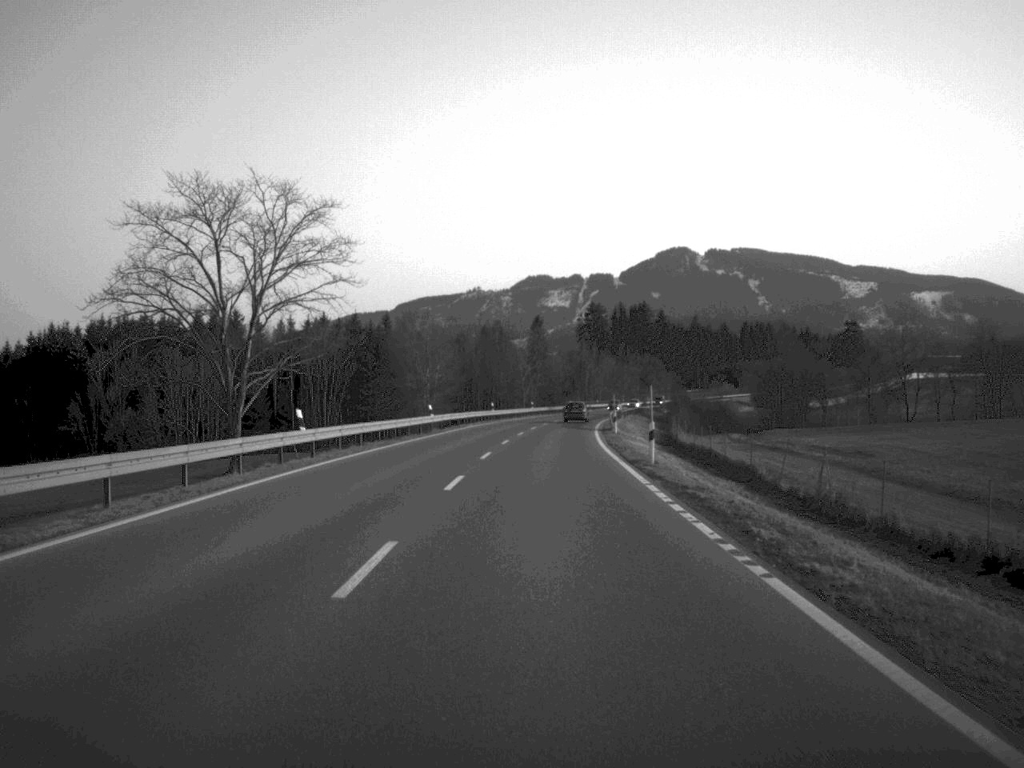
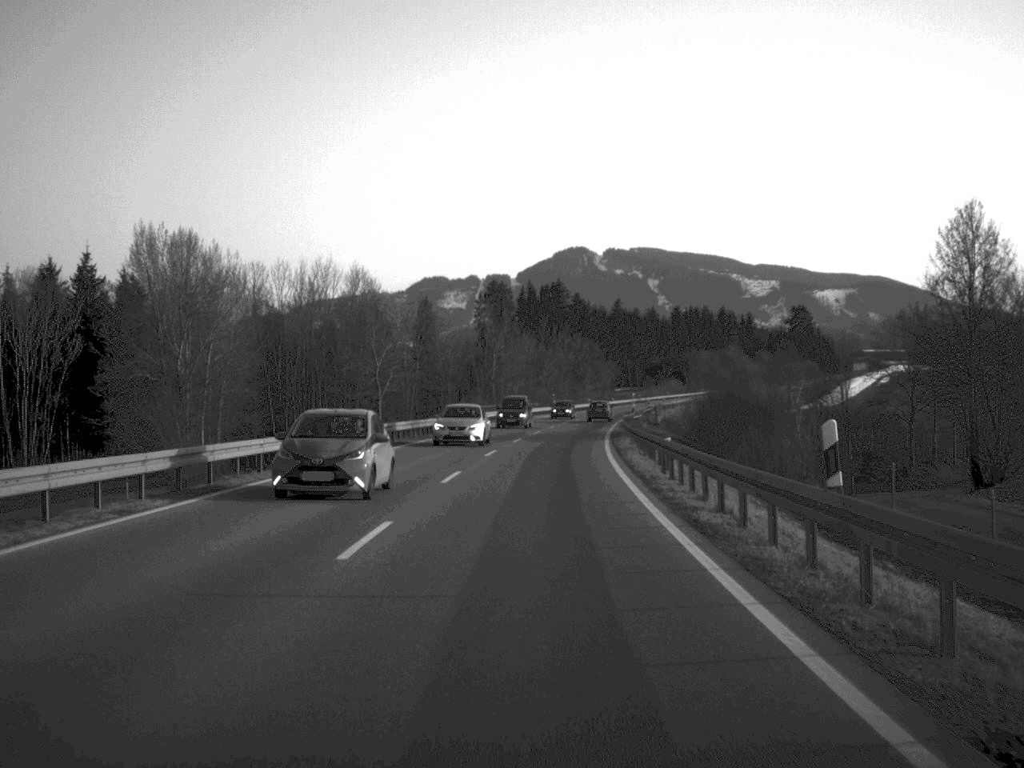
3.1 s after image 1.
(+2.9, +81.1) m; +5°
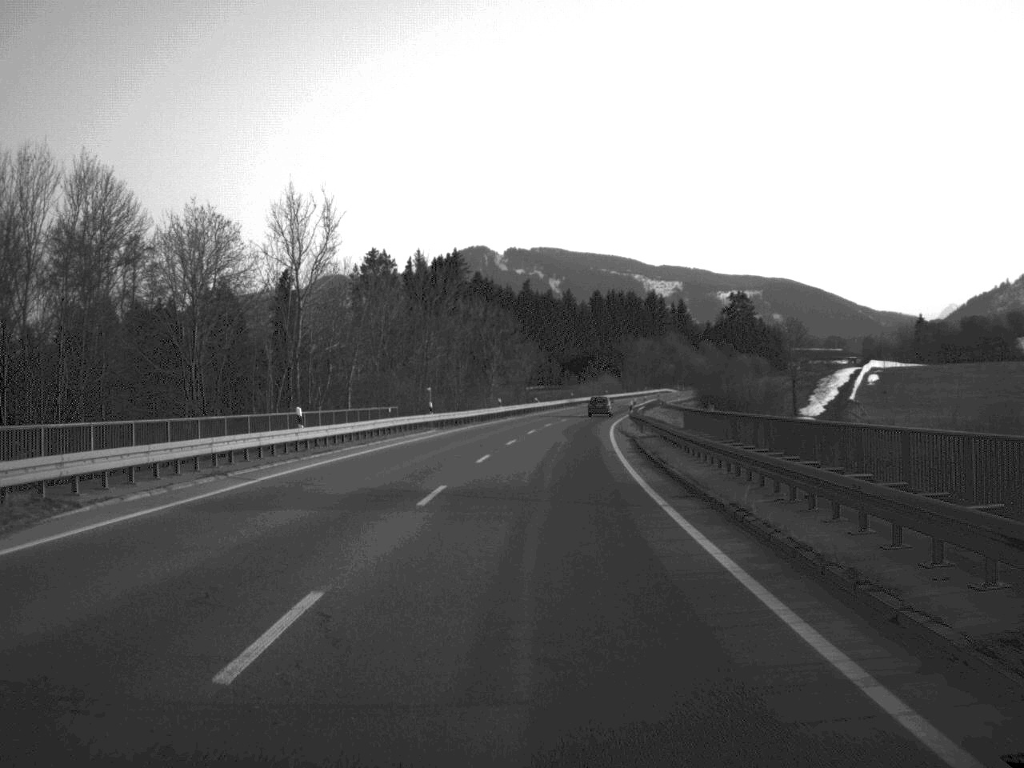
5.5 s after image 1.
(+2.5, +65.8) m; +5°
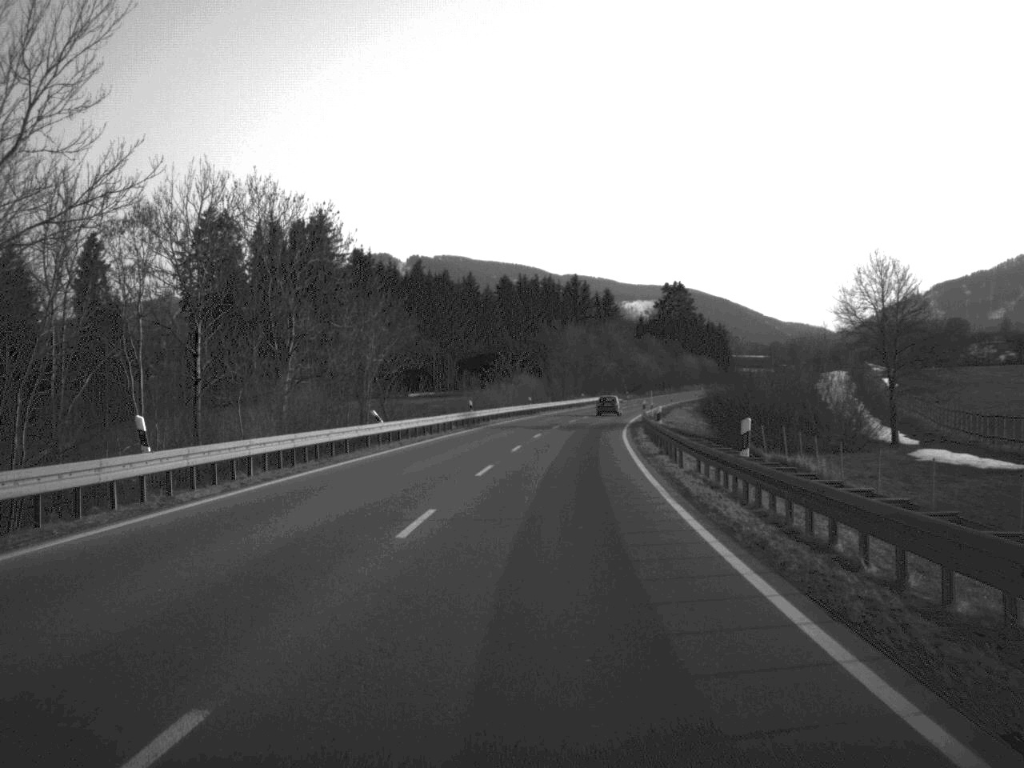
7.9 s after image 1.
(+2.5, +63.9) m; +4°
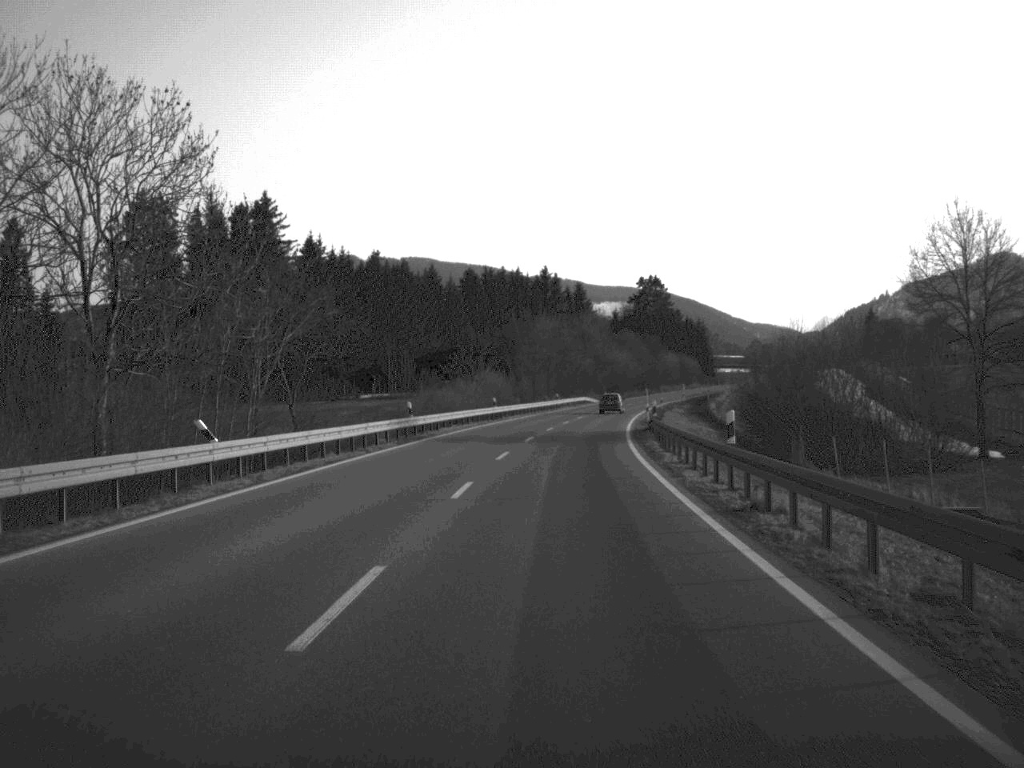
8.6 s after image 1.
(+0.2, +18.6) m; +2°
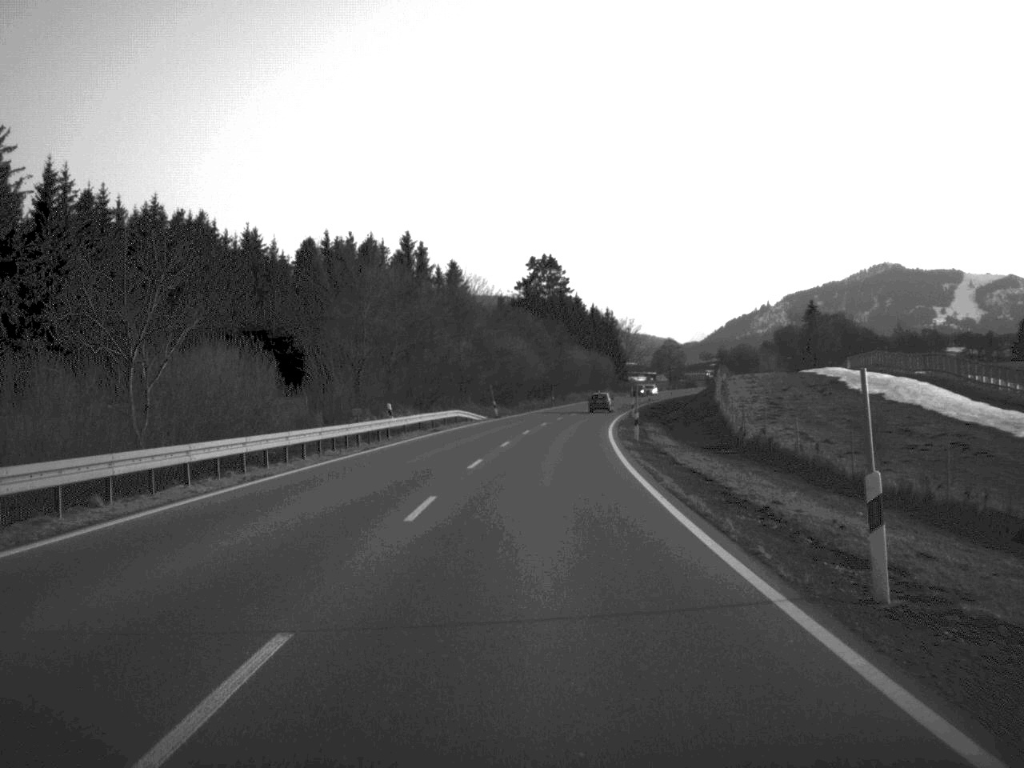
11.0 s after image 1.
(+3.1, +63.1) m; +6°
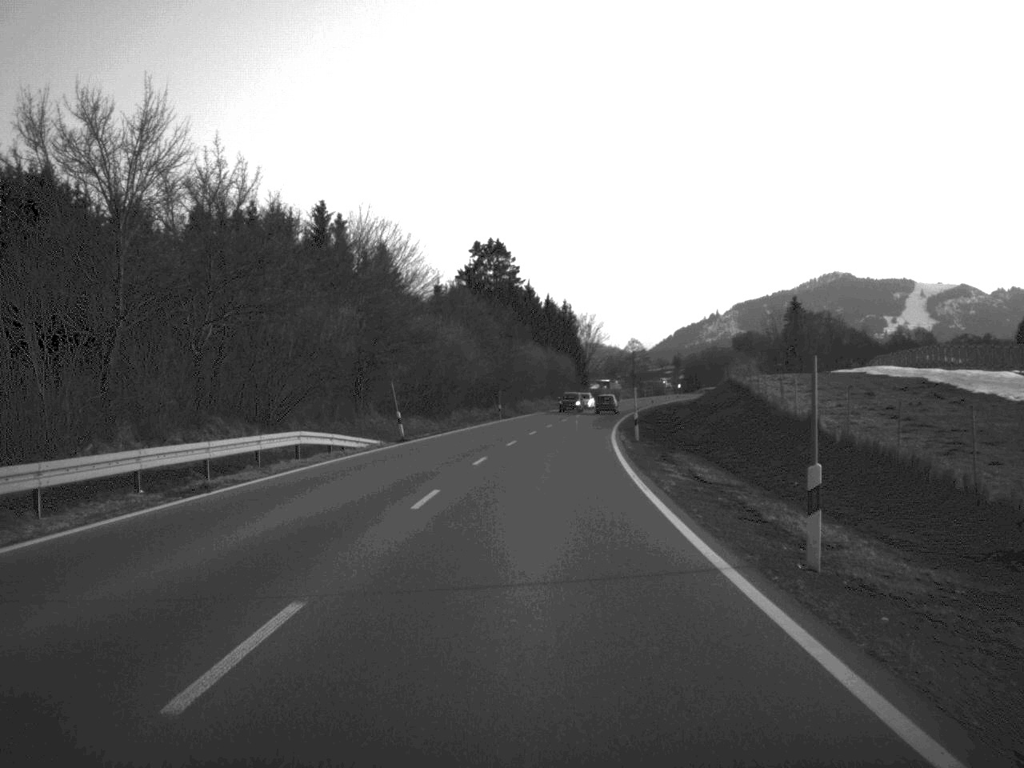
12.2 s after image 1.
(+0.7, +34.0) m; +2°
